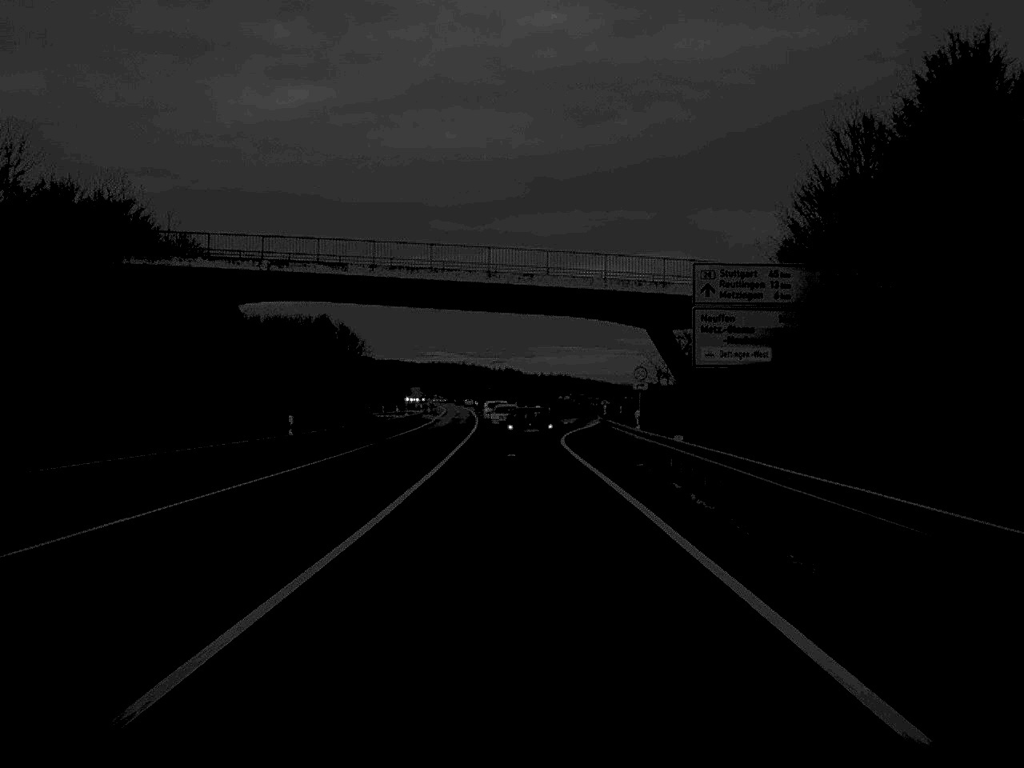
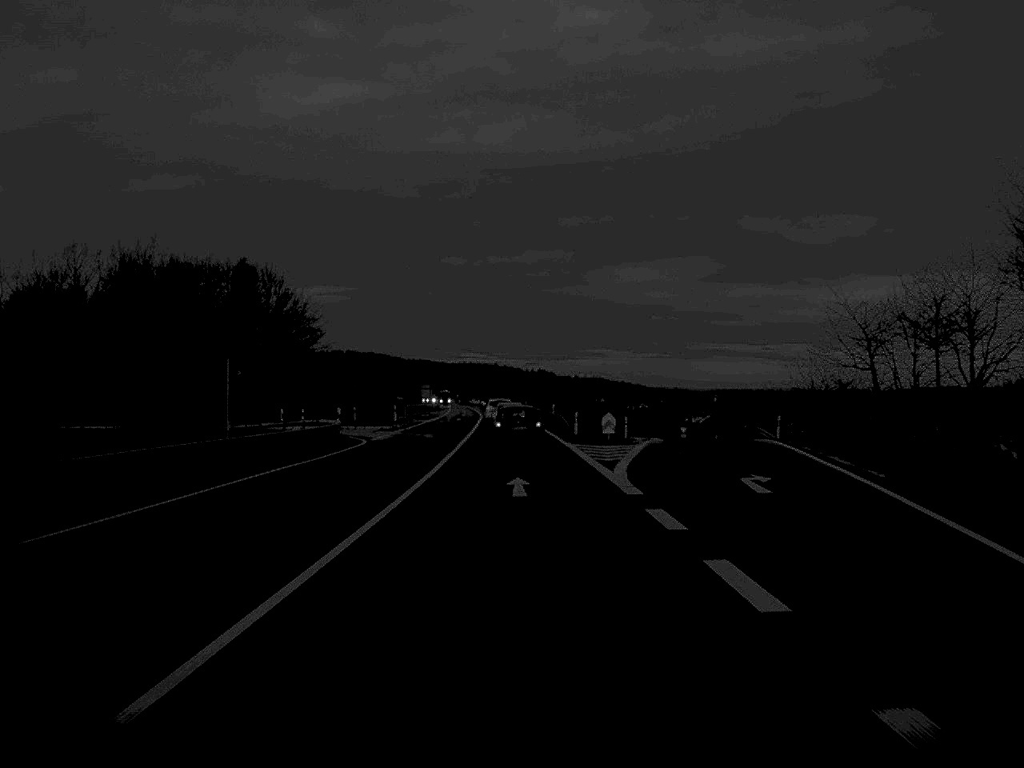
(-0.7, +65.6) m; -1°
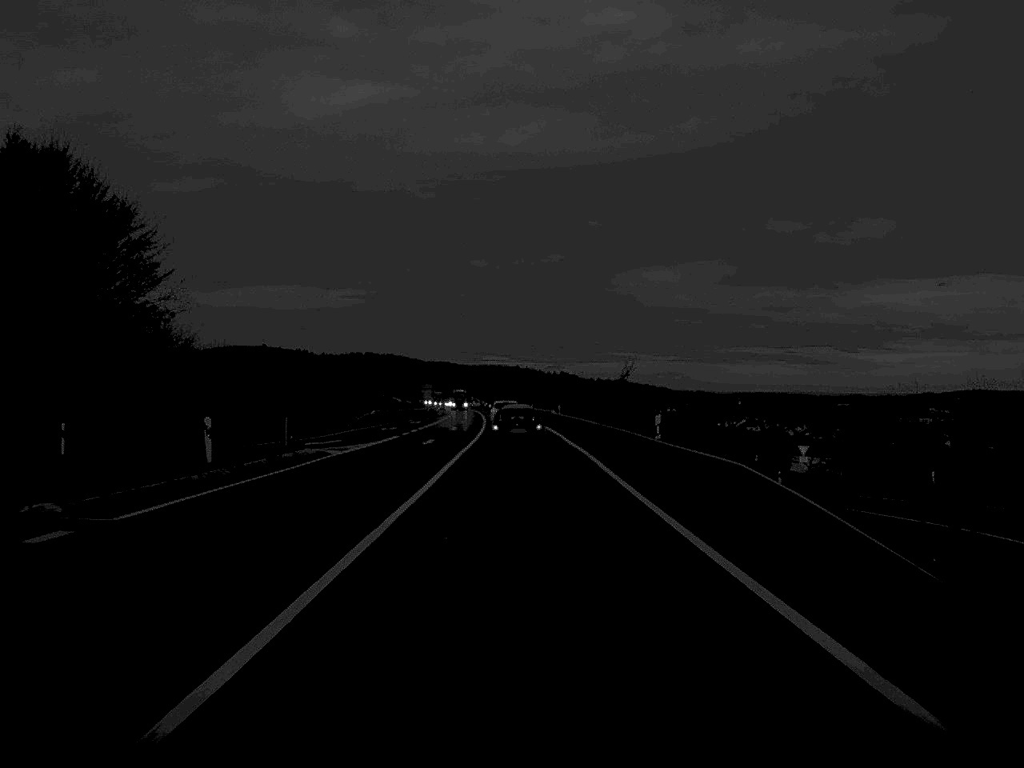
(-0.7, +53.1) m; -1°
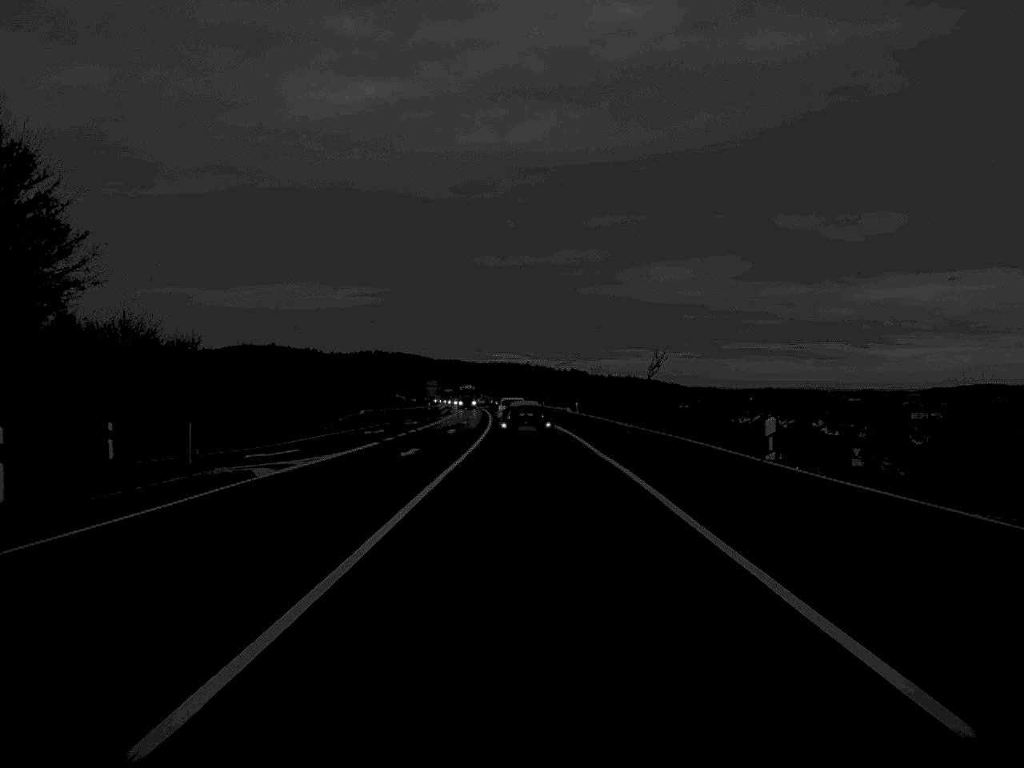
(-0.1, +12.4) m; 0°
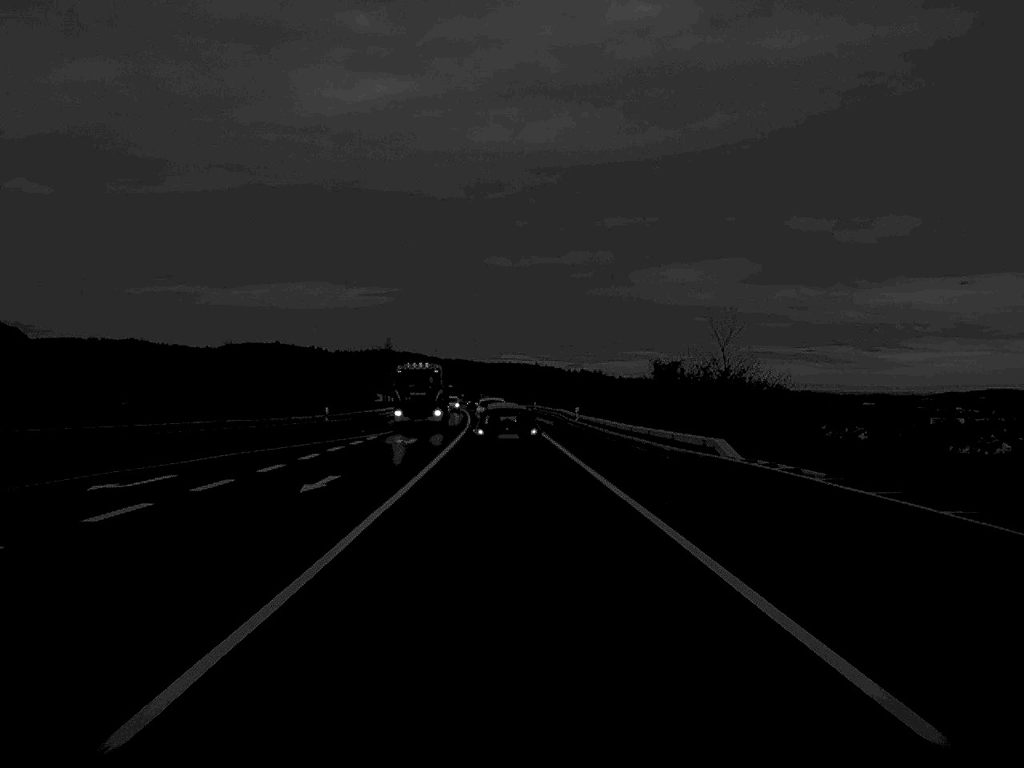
(0.0, +64.2) m; 0°
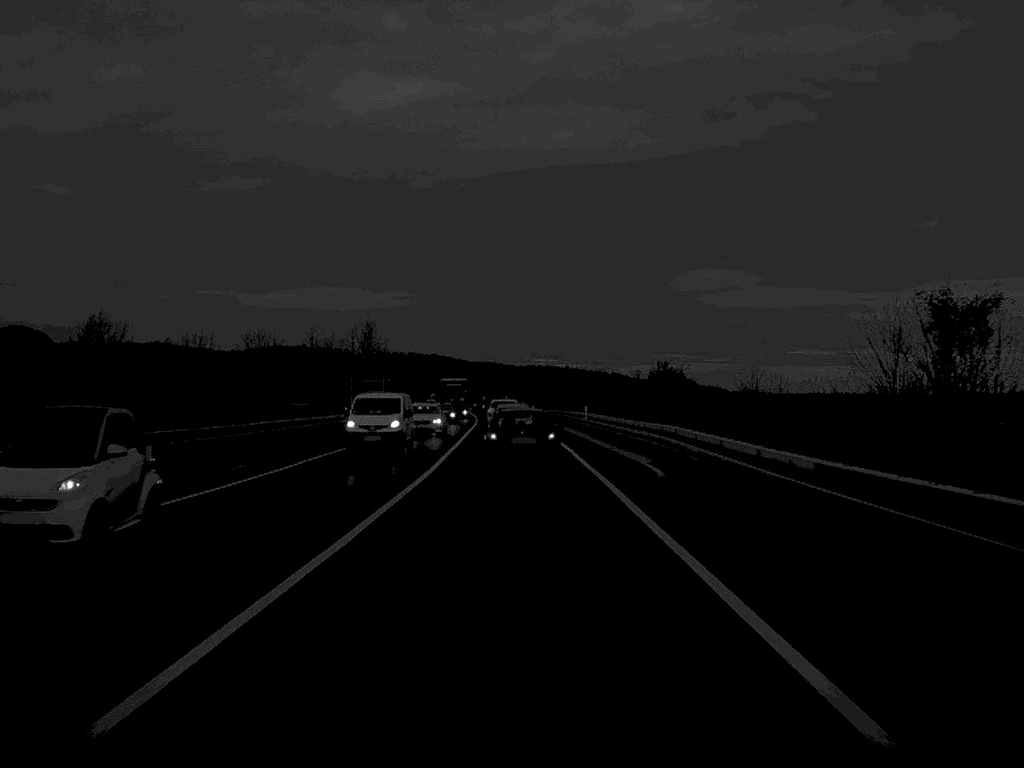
(-0.5, +47.1) m; -1°
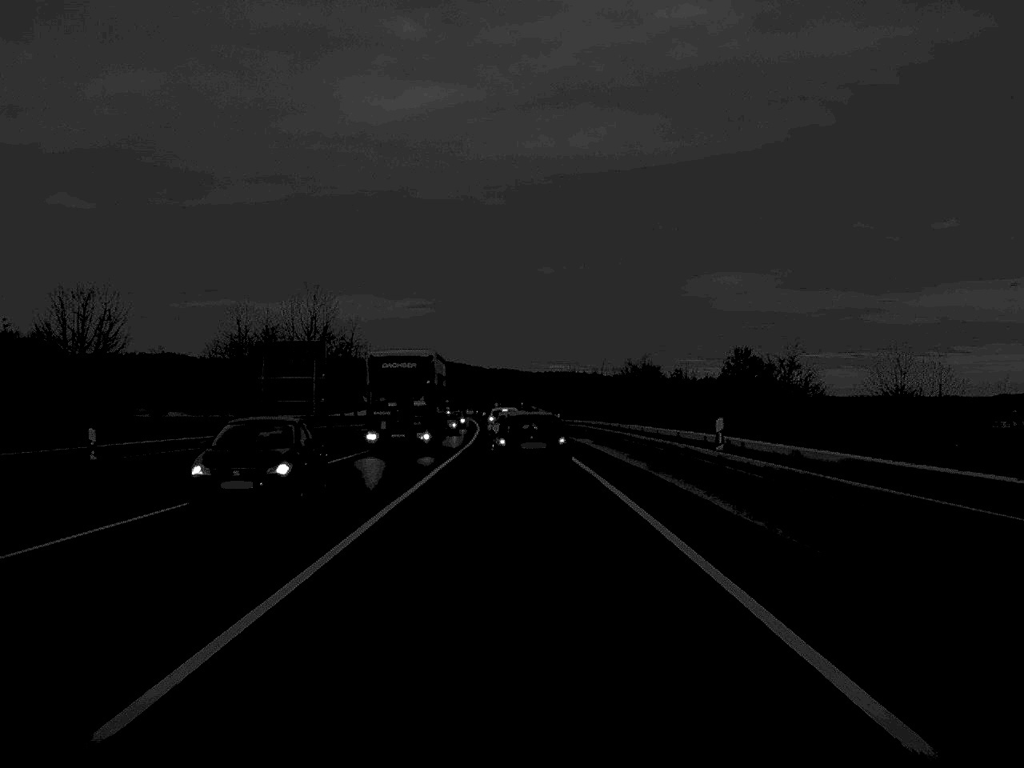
(-0.2, +36.1) m; -1°
